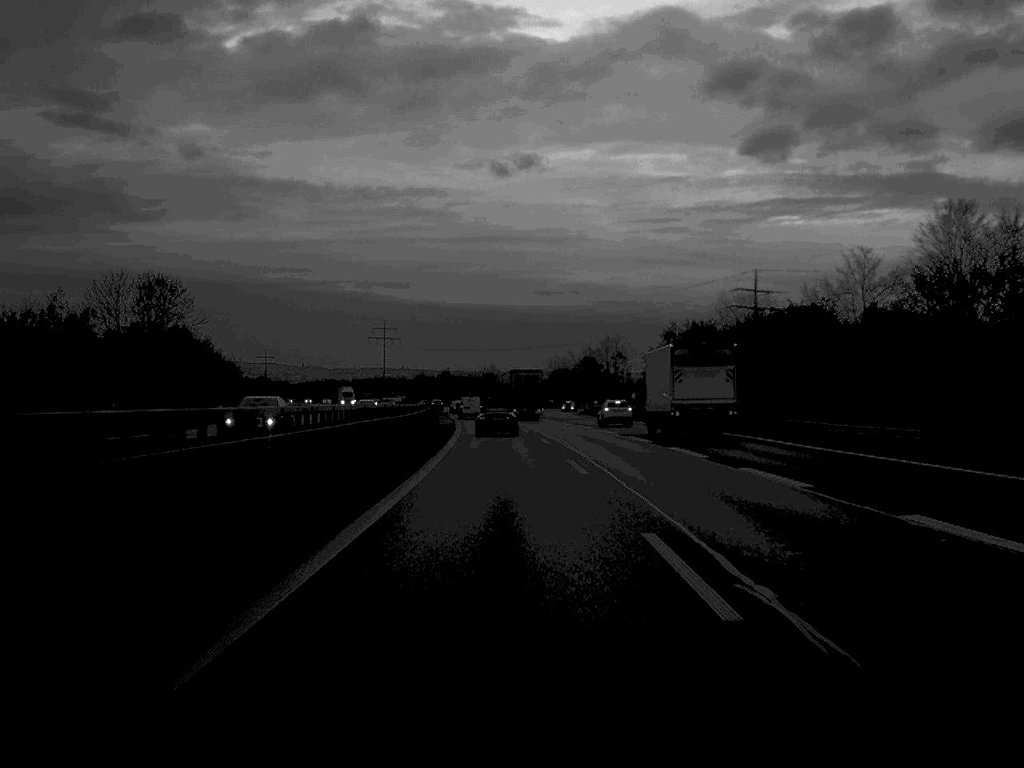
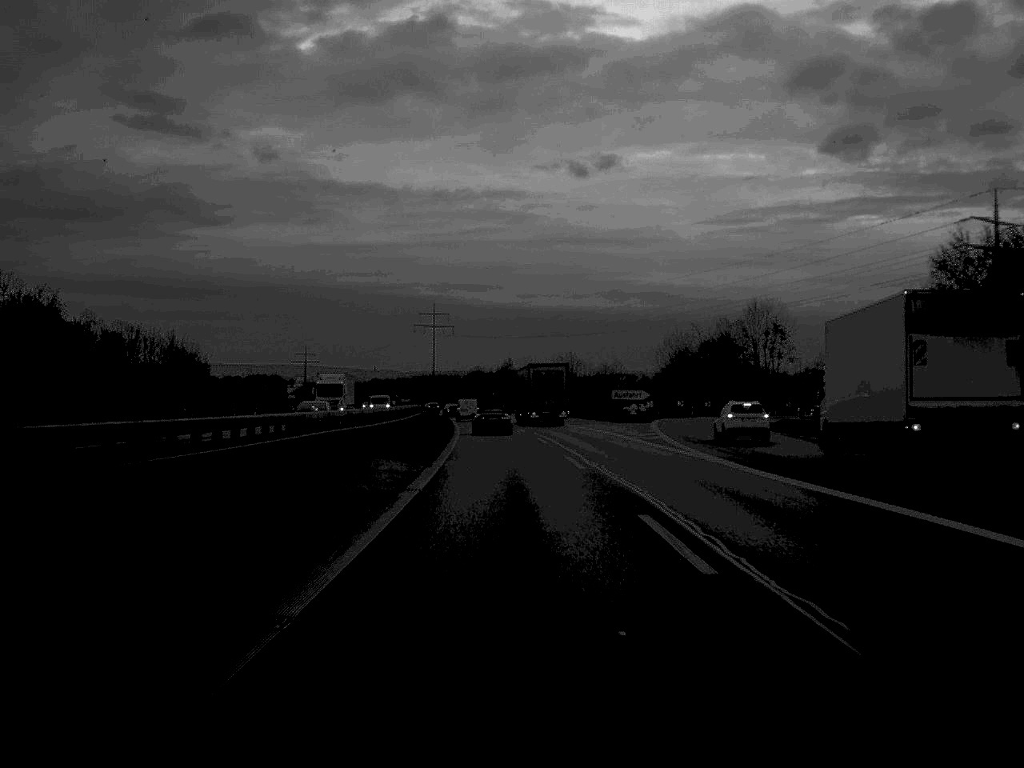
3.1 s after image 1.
(-2.8, +88.7) m; -3°
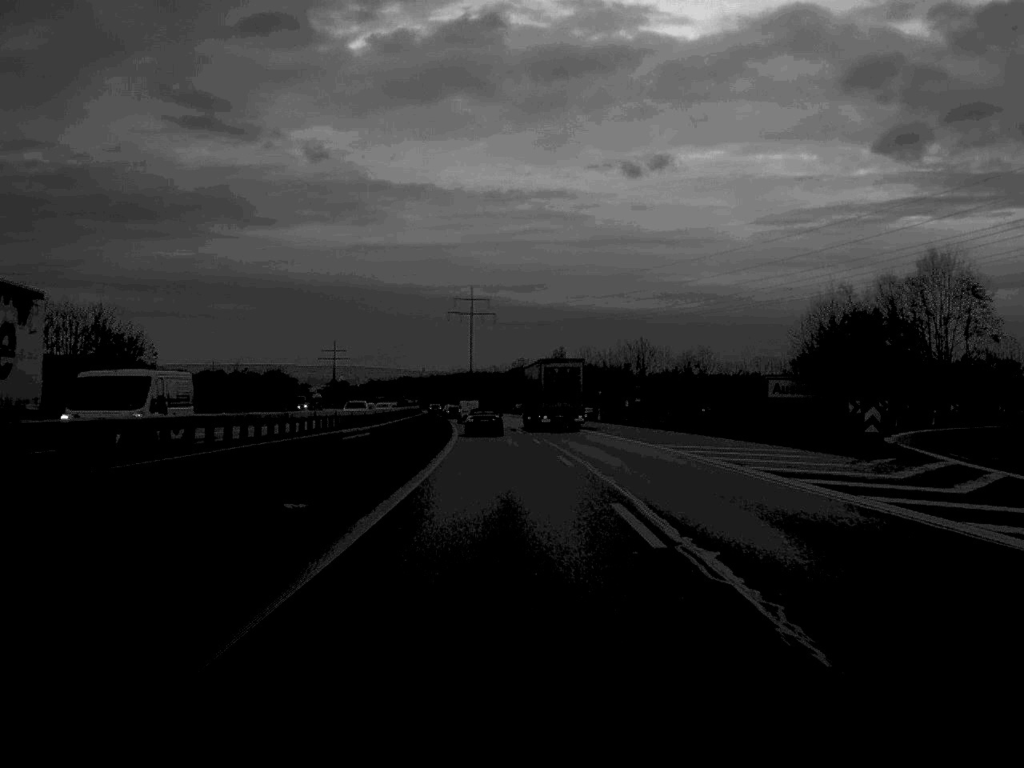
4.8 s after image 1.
(-0.9, +52.7) m; -2°
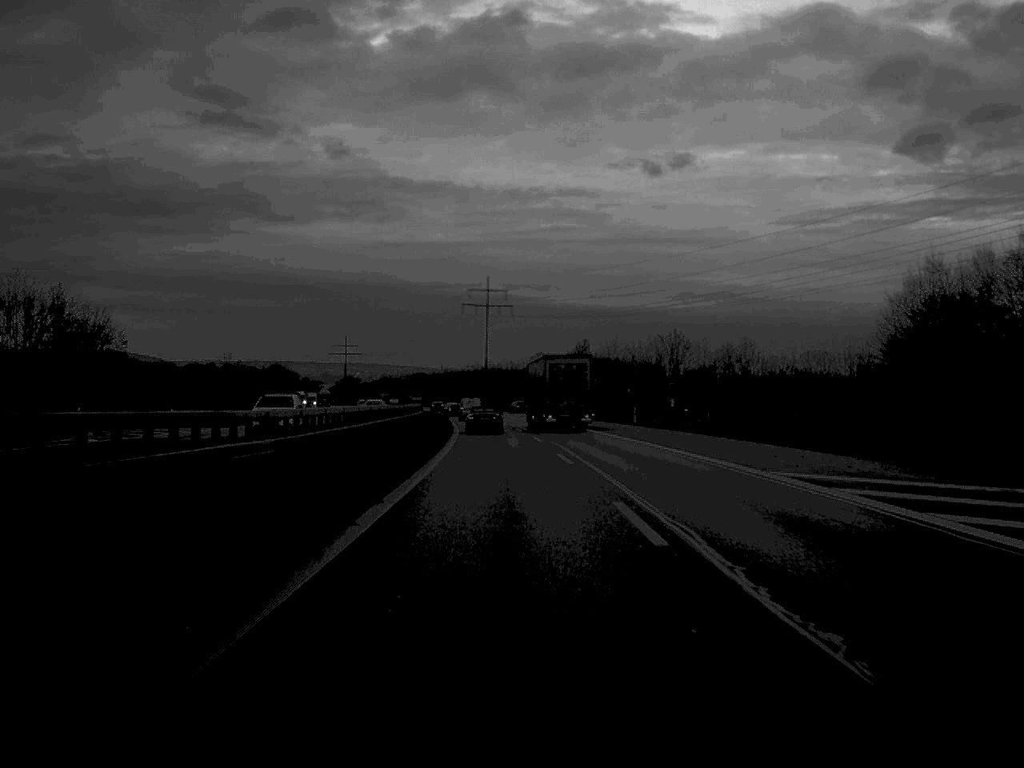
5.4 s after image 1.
(-0.1, +18.2) m; -1°
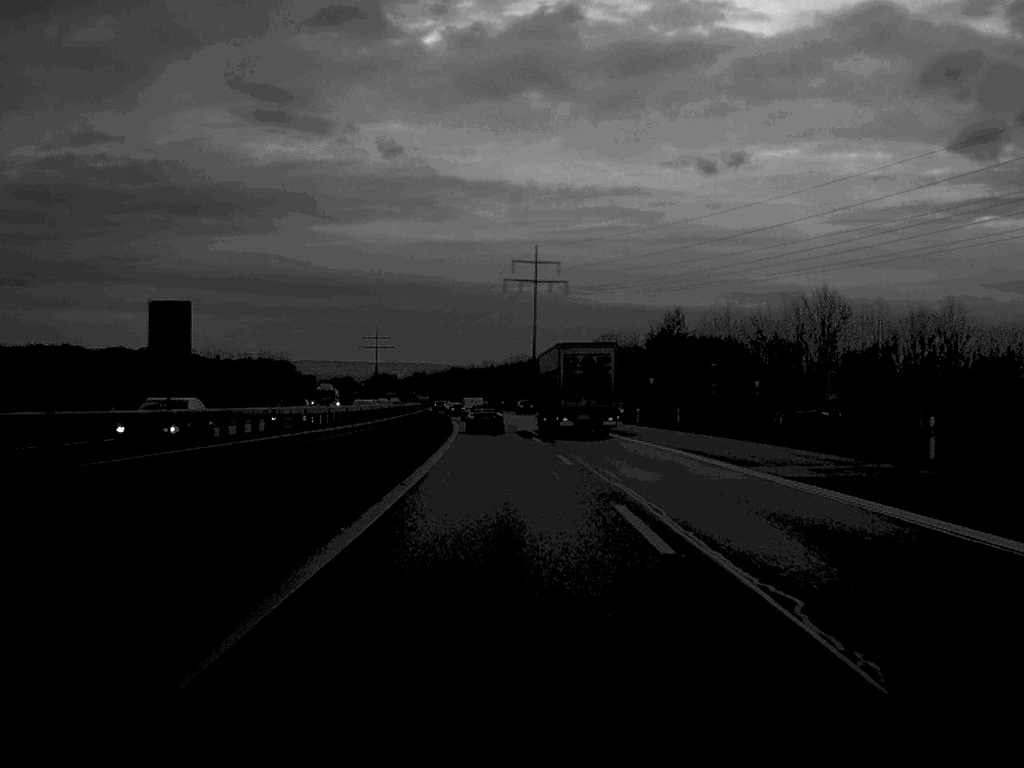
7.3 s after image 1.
(-1.1, +55.4) m; -2°
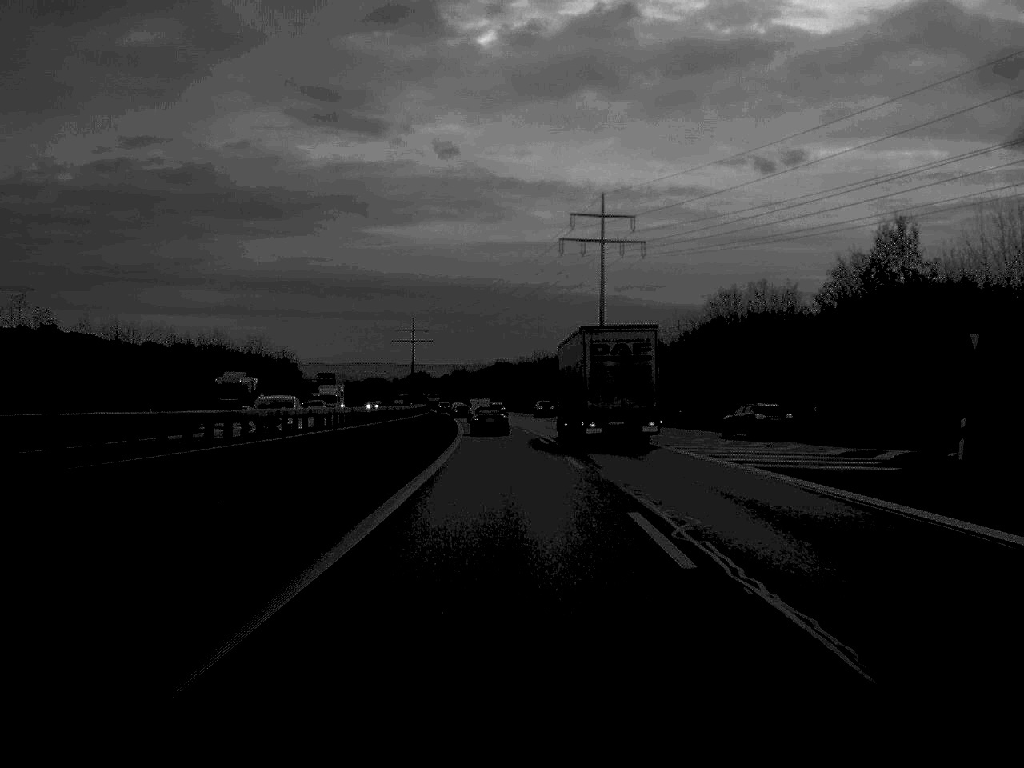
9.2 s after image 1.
(-1.2, +55.9) m; -2°
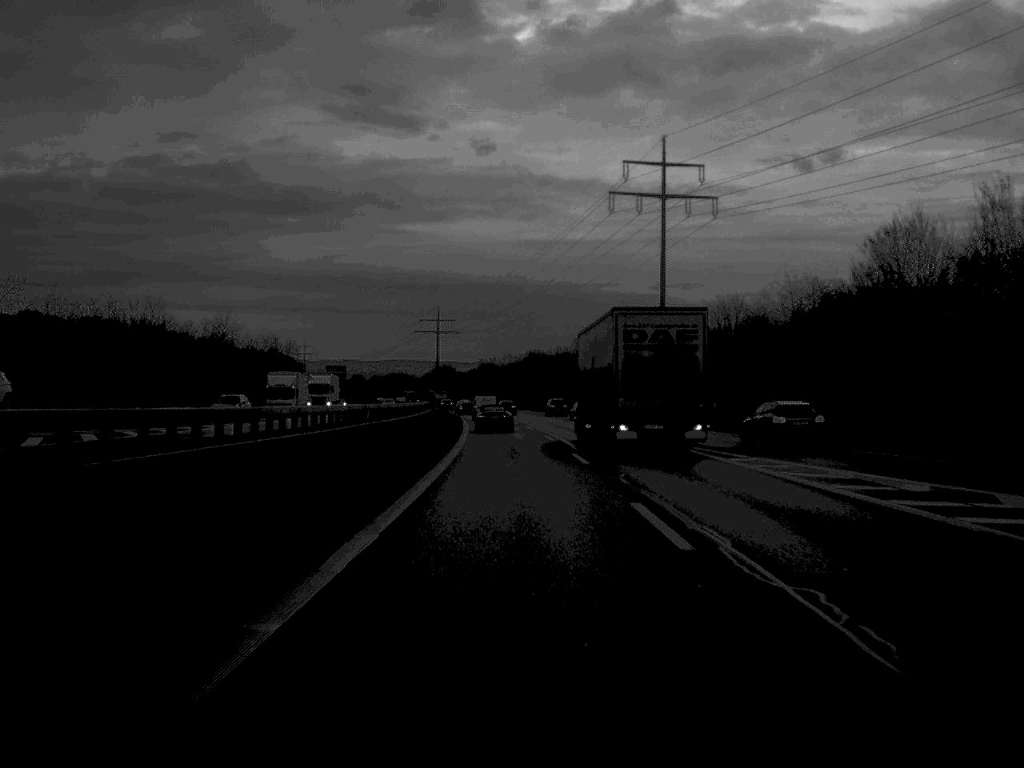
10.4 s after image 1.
(-0.5, +35.0) m; -2°
